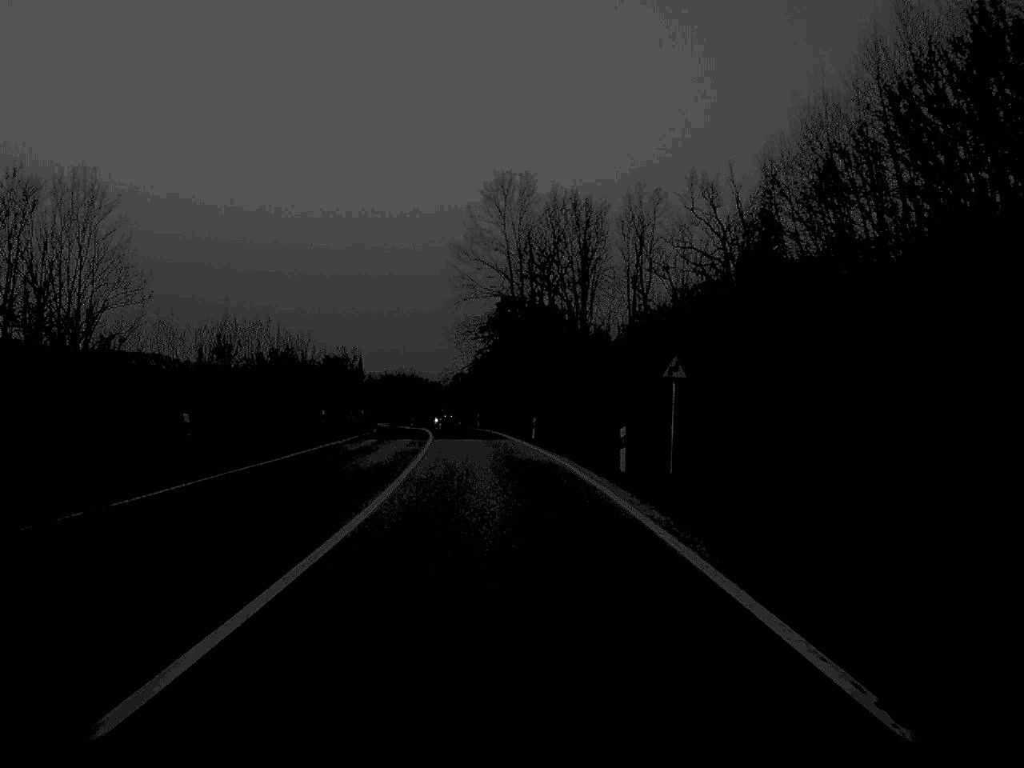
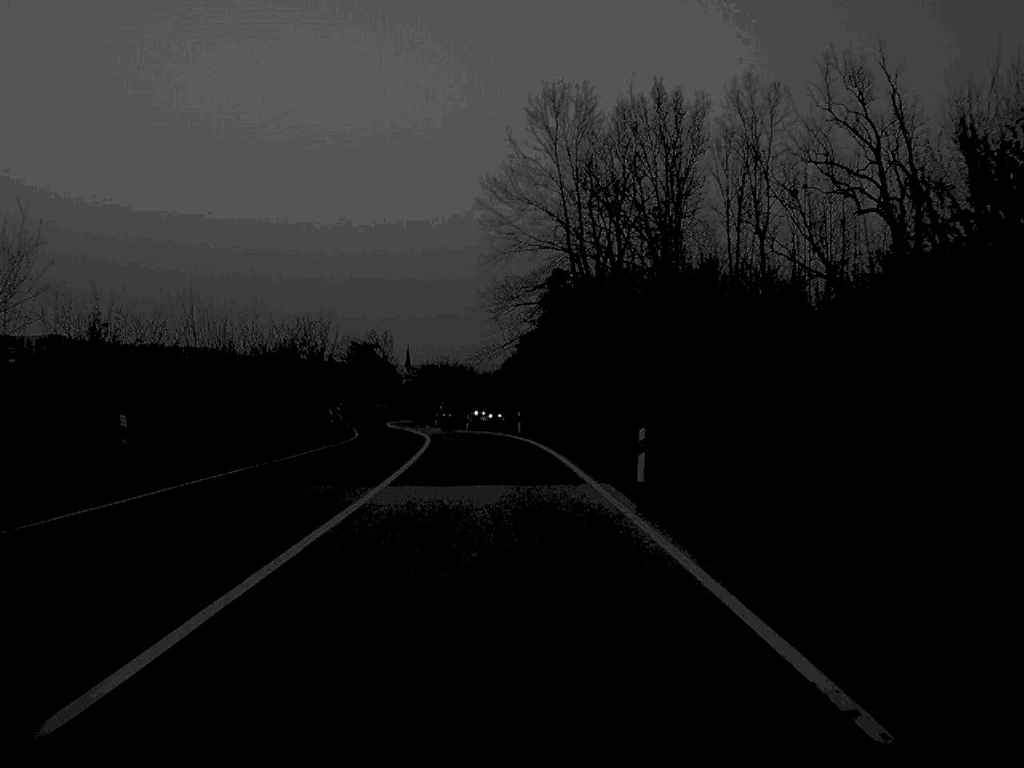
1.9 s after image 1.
(-0.7, +35.5) m; -2°
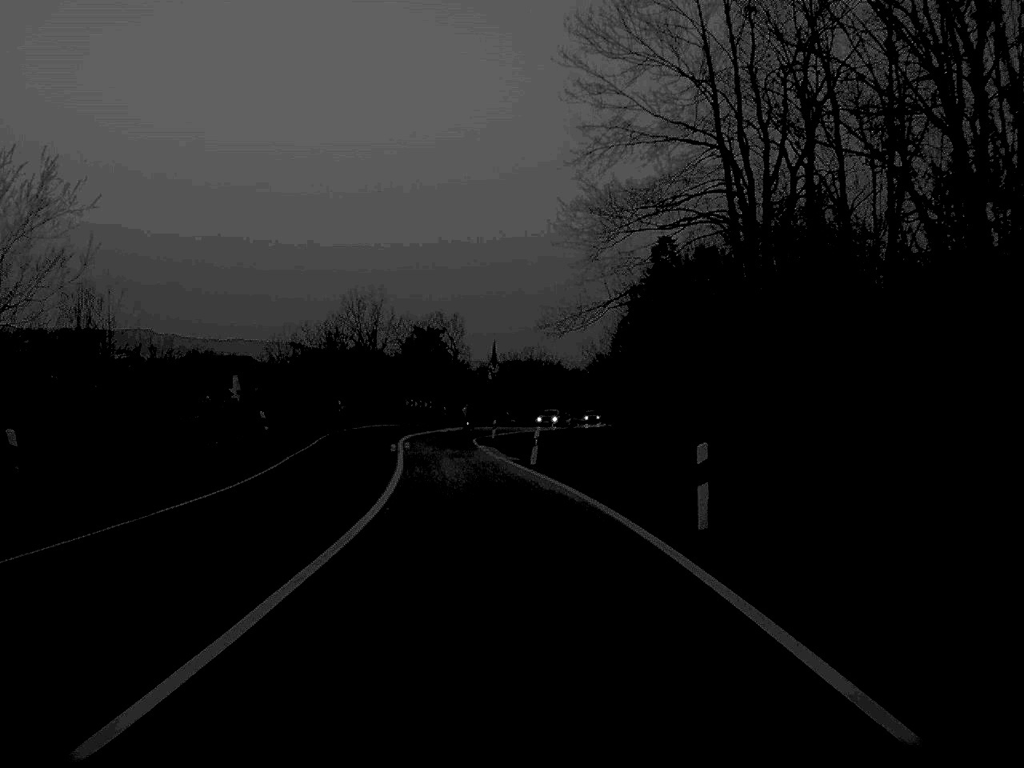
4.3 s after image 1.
(-1.2, +41.6) m; -4°
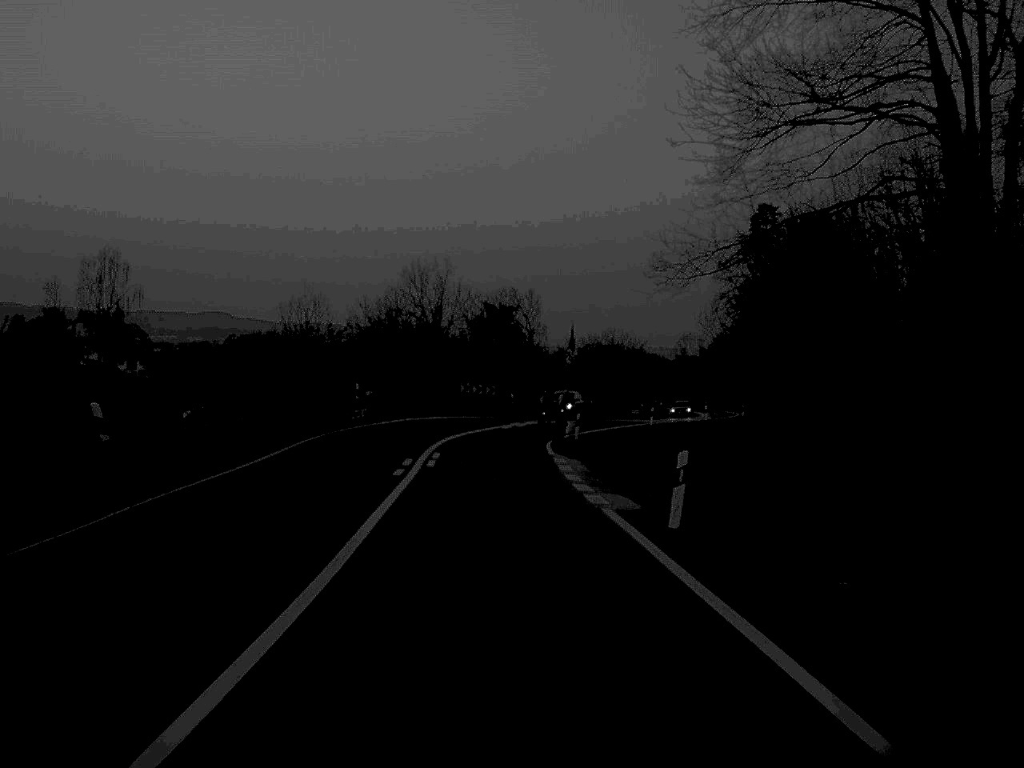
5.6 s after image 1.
(-0.6, +19.9) m; -3°
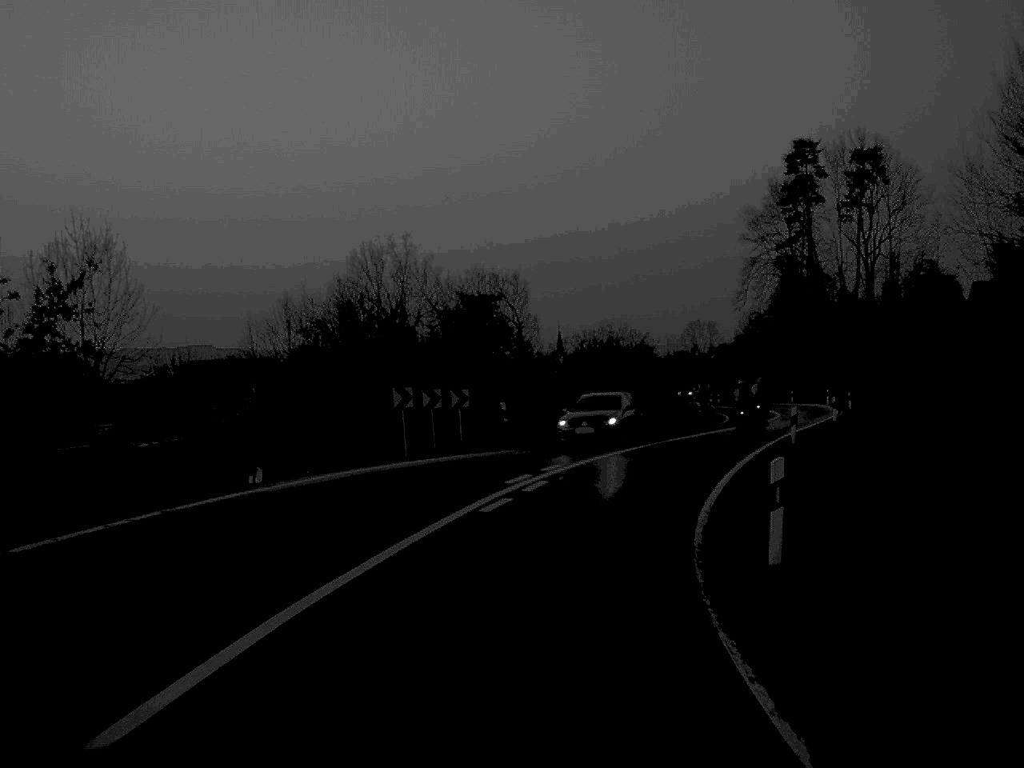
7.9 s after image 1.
(-0.5, +34.4) m; +1°
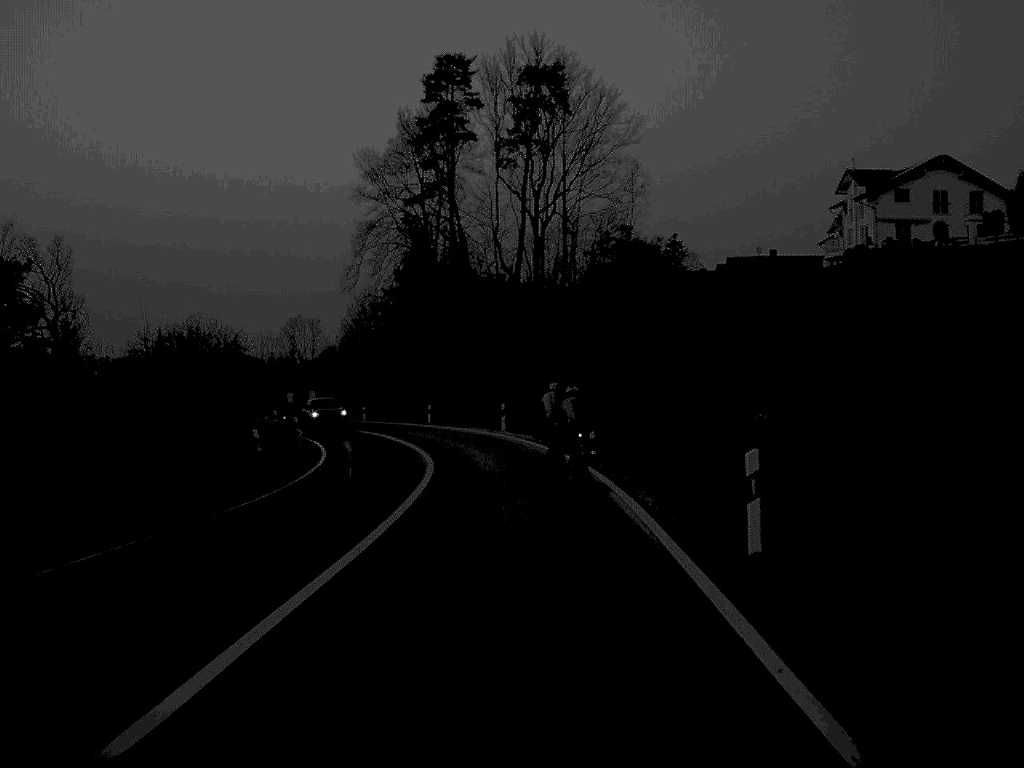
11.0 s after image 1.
(+5.8, +37.1) m; +18°
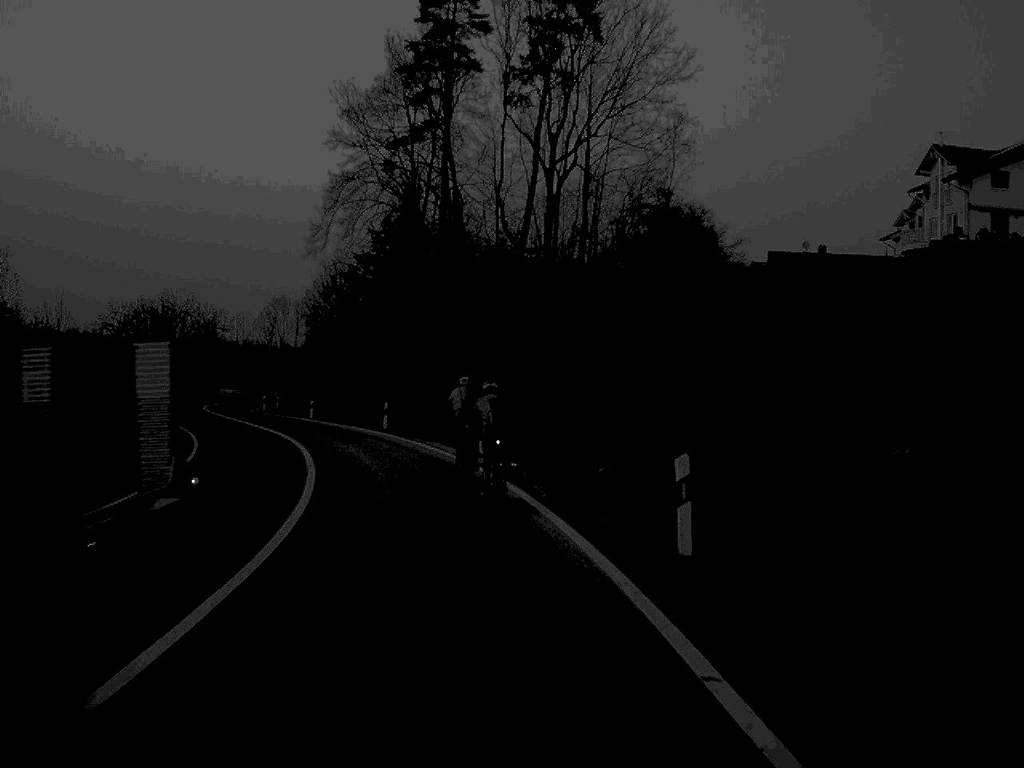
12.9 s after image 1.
(+0.2, +19.6) m; 0°
